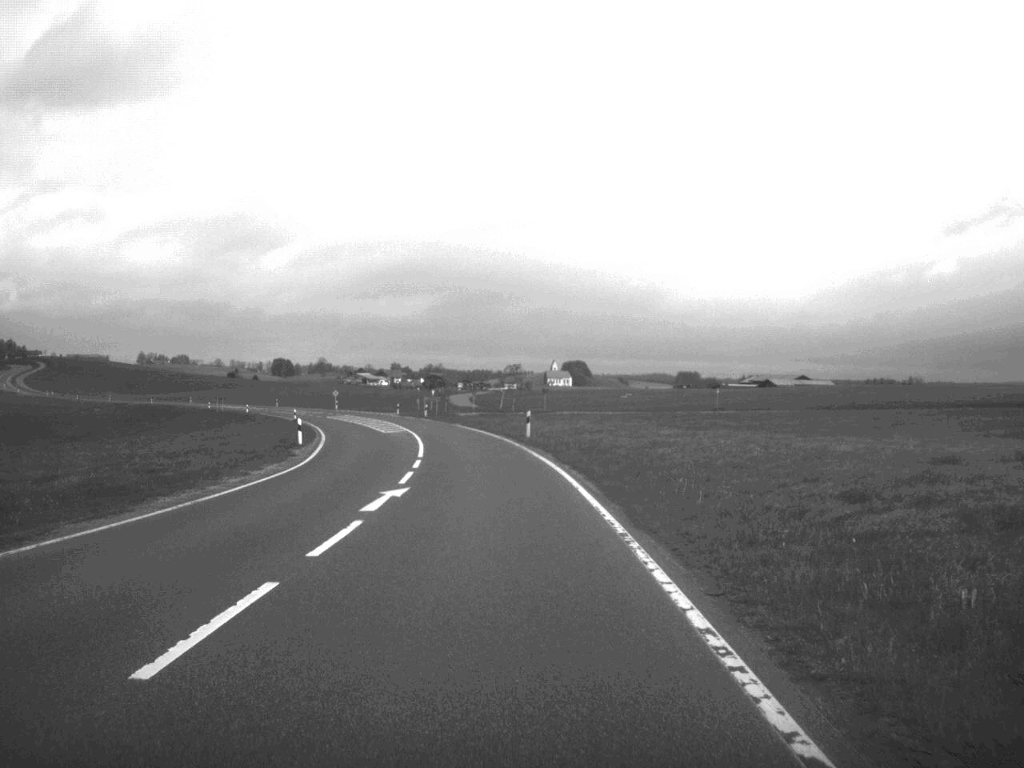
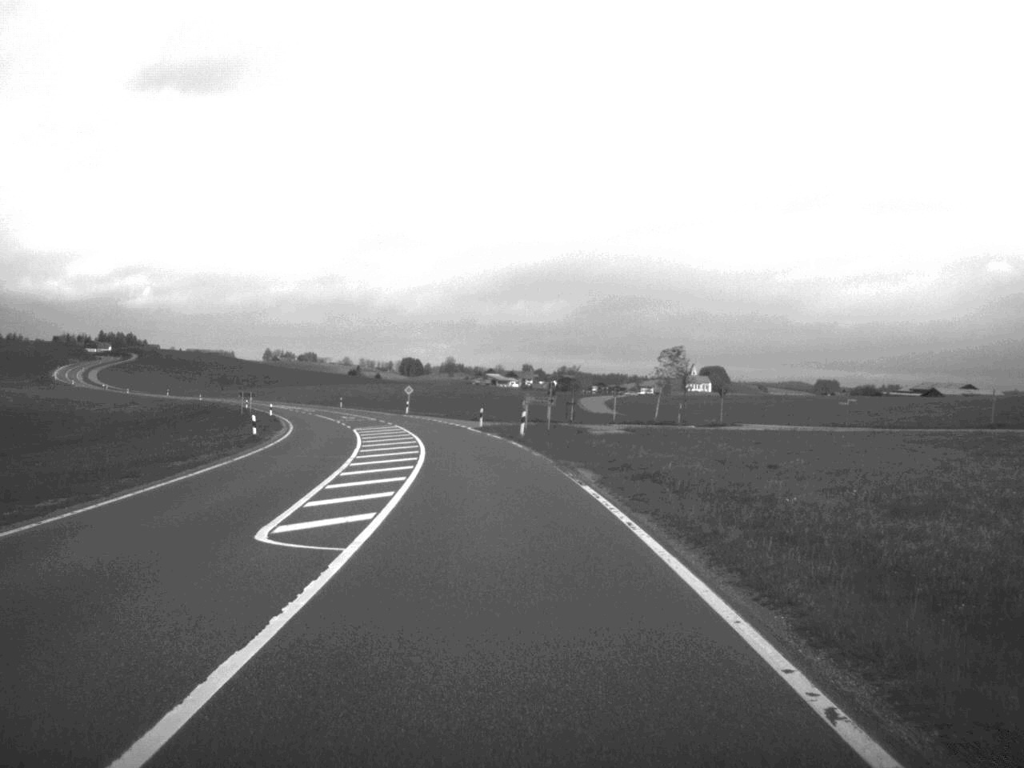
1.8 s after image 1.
(-2.6, +50.7) m; -6°
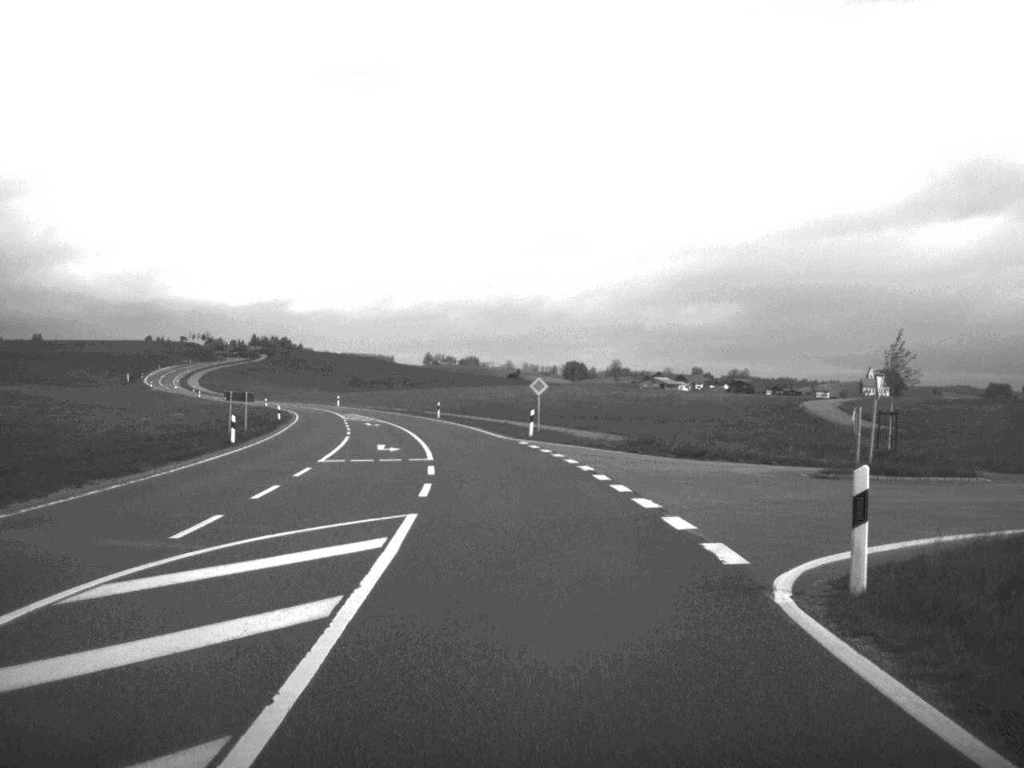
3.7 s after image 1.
(-3.5, +54.1) m; -7°
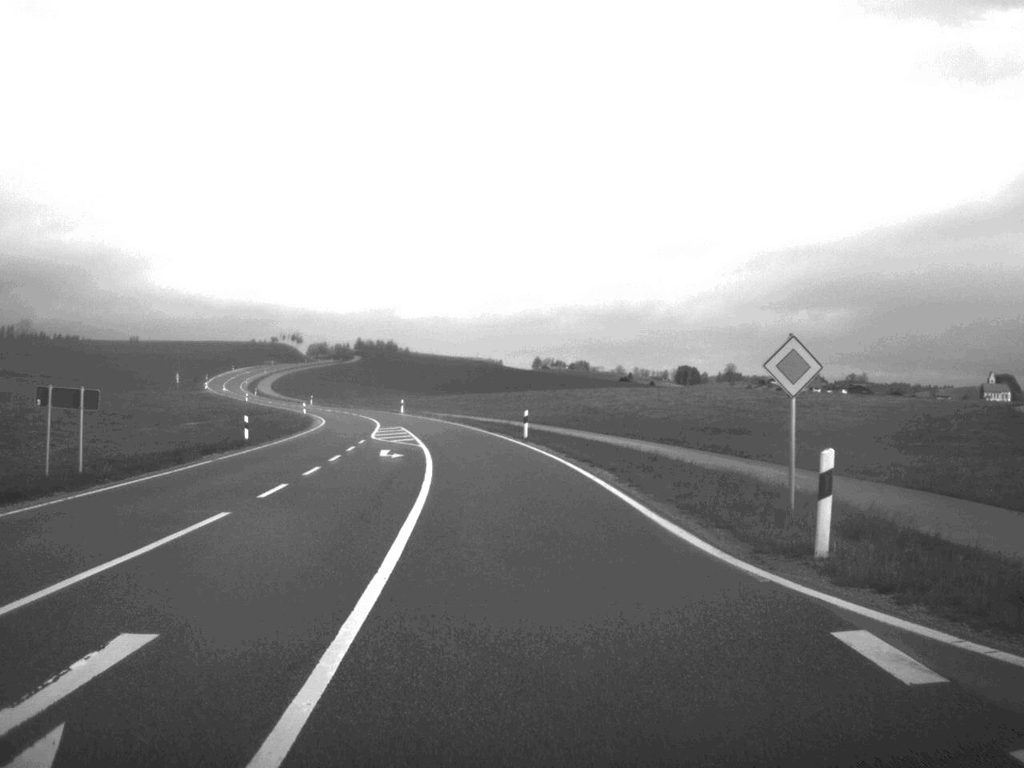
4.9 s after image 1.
(-1.5, +34.4) m; -5°
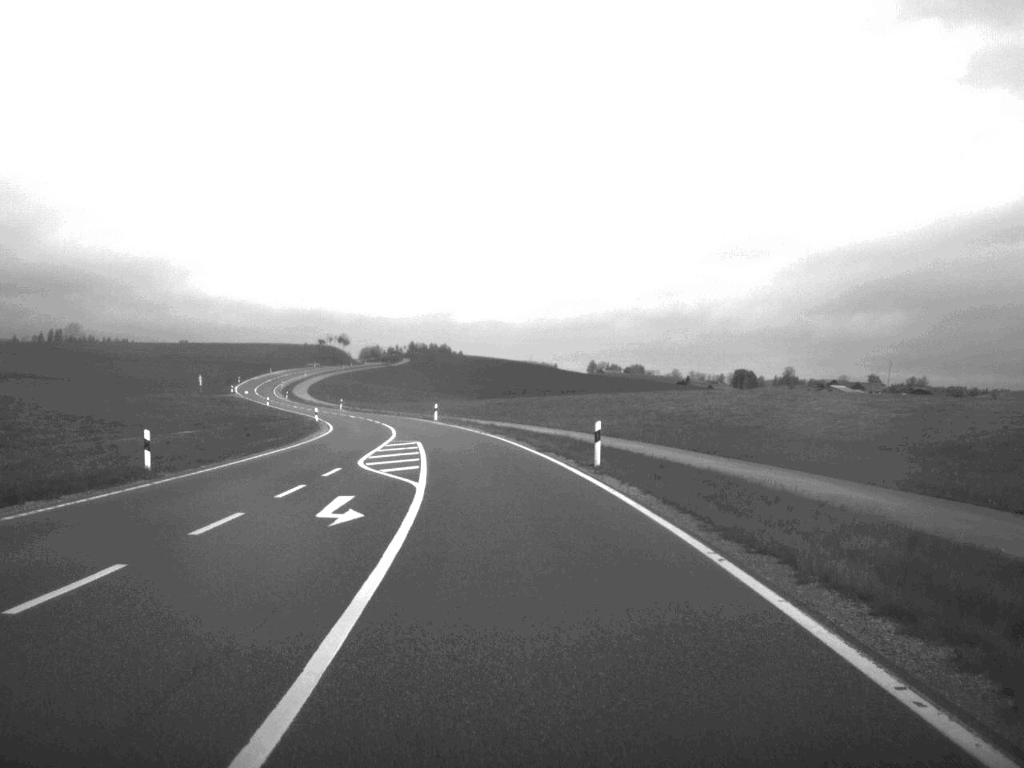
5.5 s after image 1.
(-0.4, +17.6) m; -2°
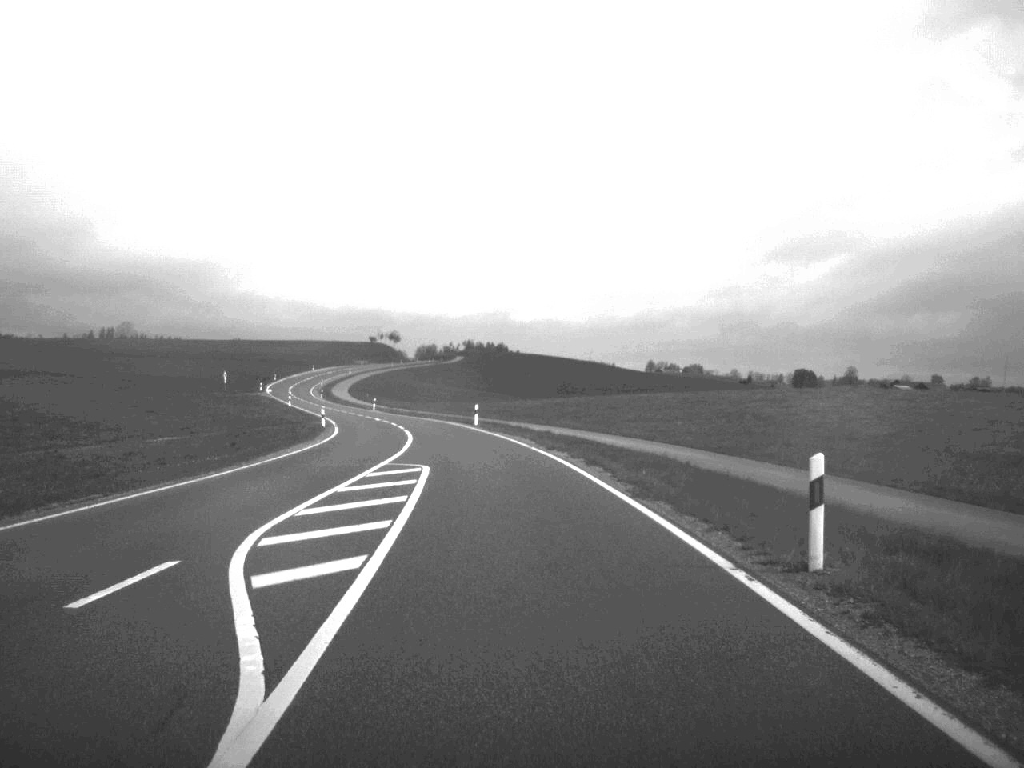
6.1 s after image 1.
(-0.4, +17.7) m; -3°
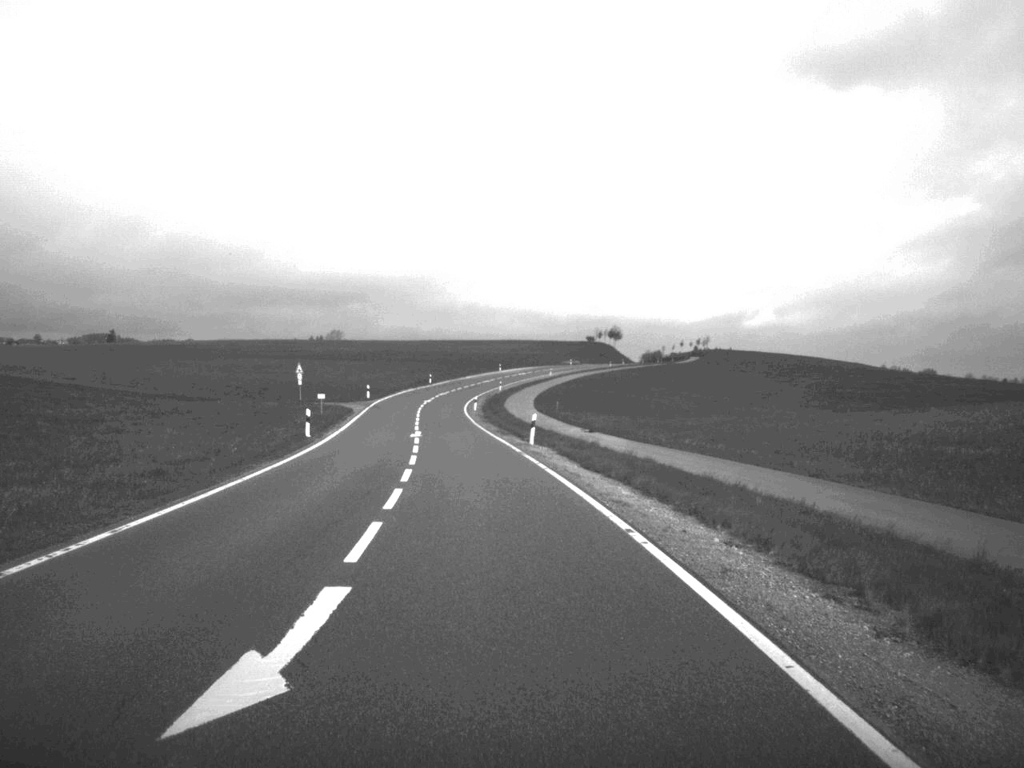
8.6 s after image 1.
(-6.3, +71.4) m; -10°
